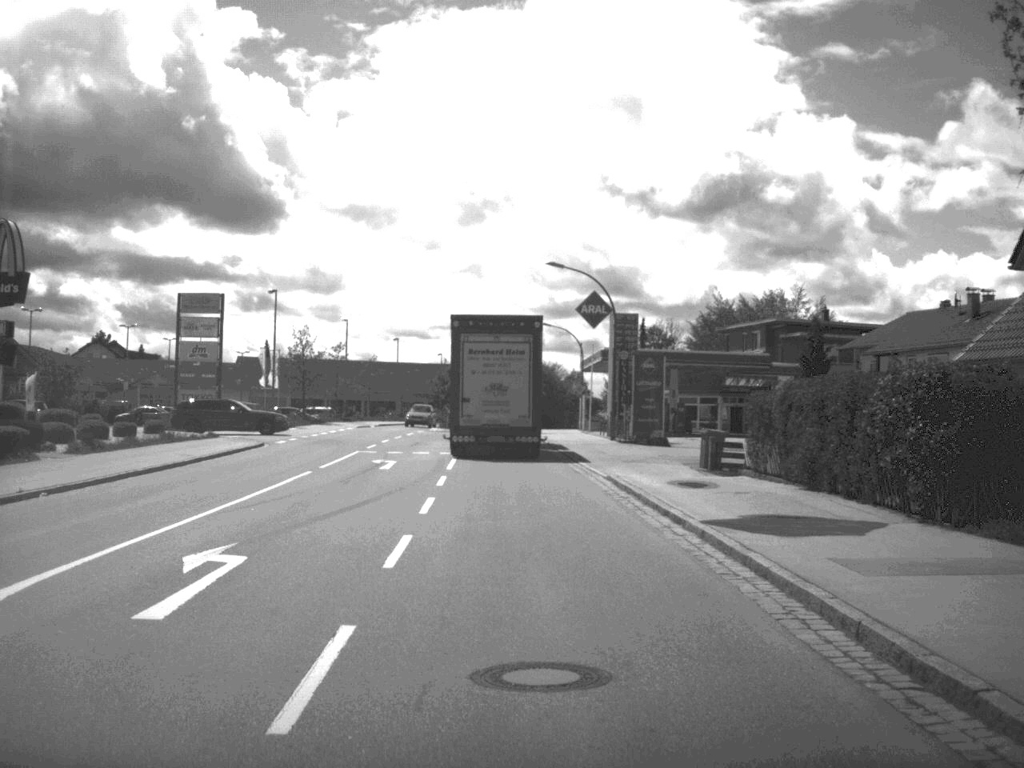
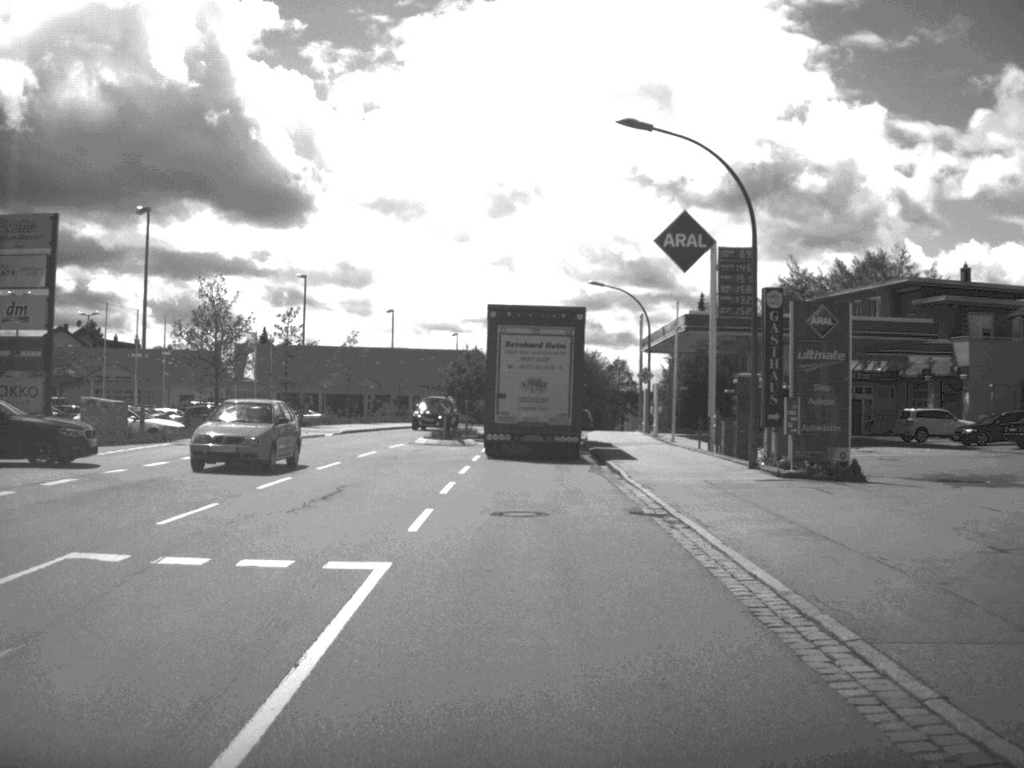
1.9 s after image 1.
(-0.4, +27.1) m; -2°
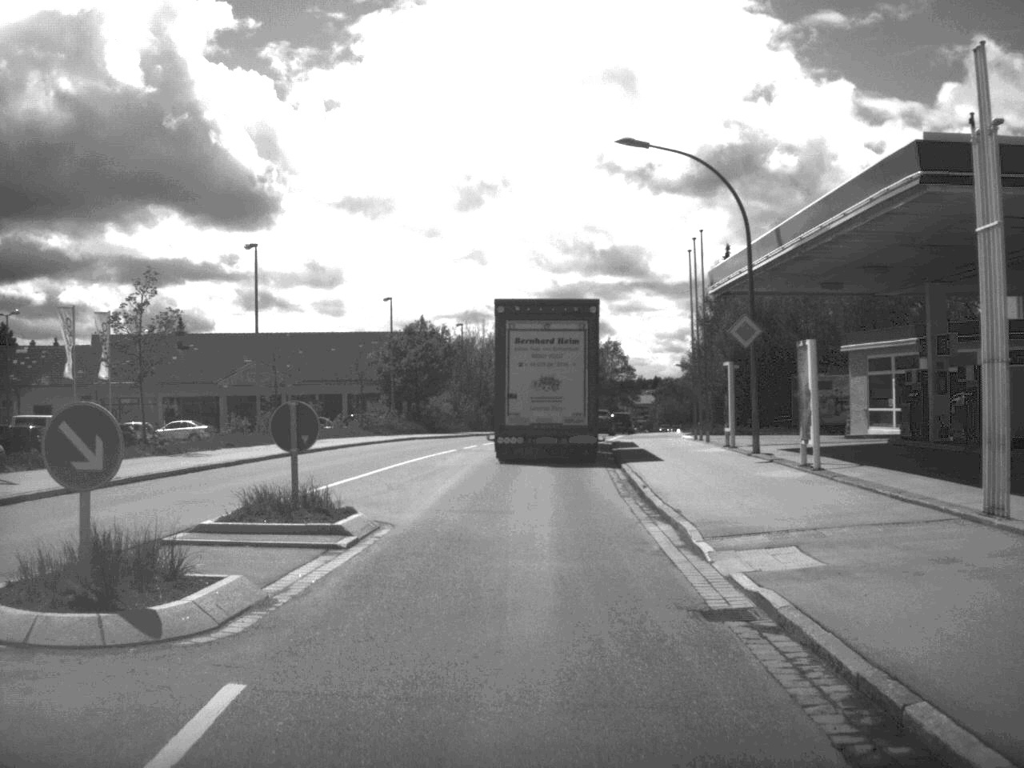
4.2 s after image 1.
(+0.1, +33.5) m; +1°
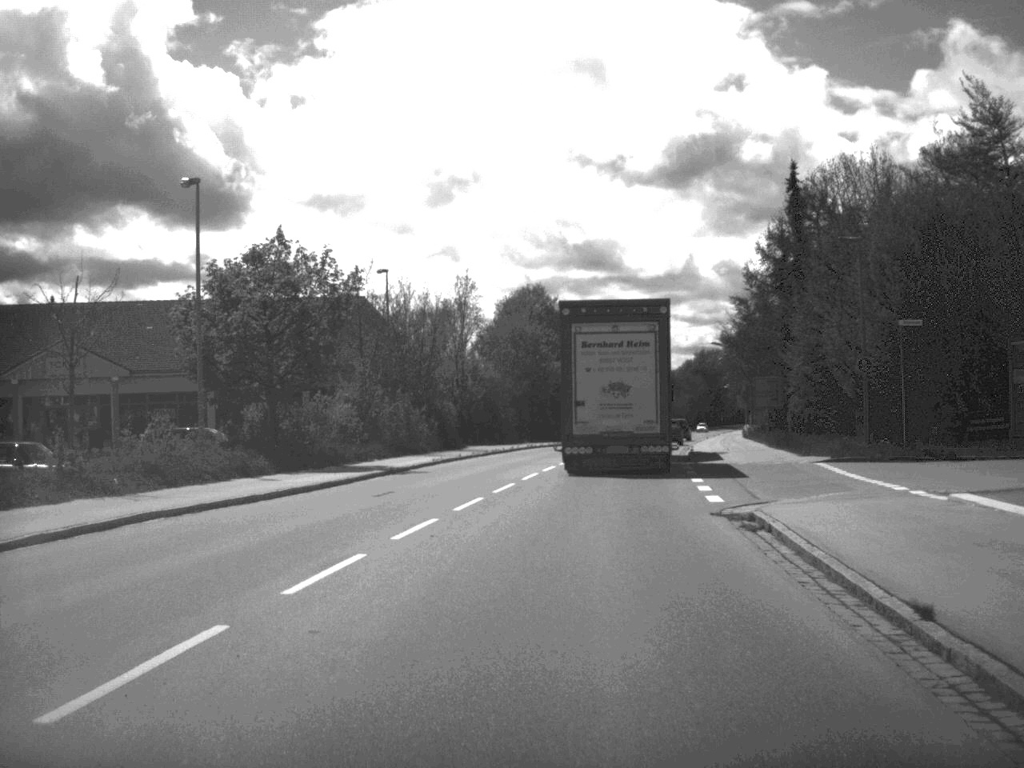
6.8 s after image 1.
(+0.1, +35.1) m; +1°
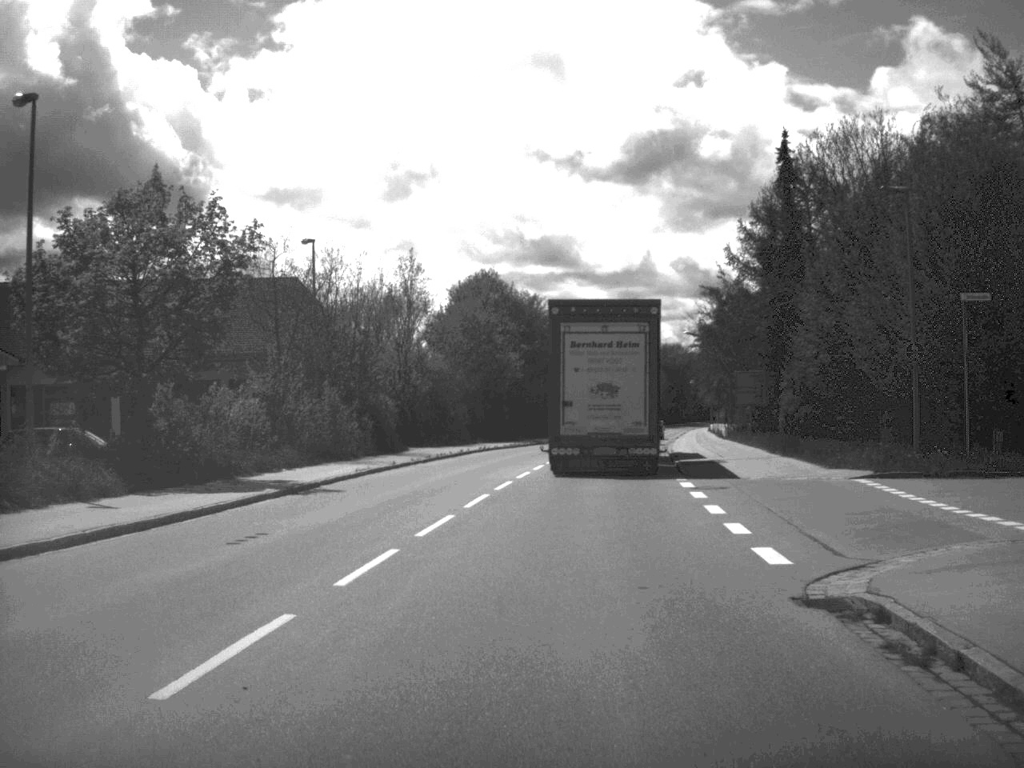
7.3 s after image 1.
(+0.1, +8.1) m; +2°
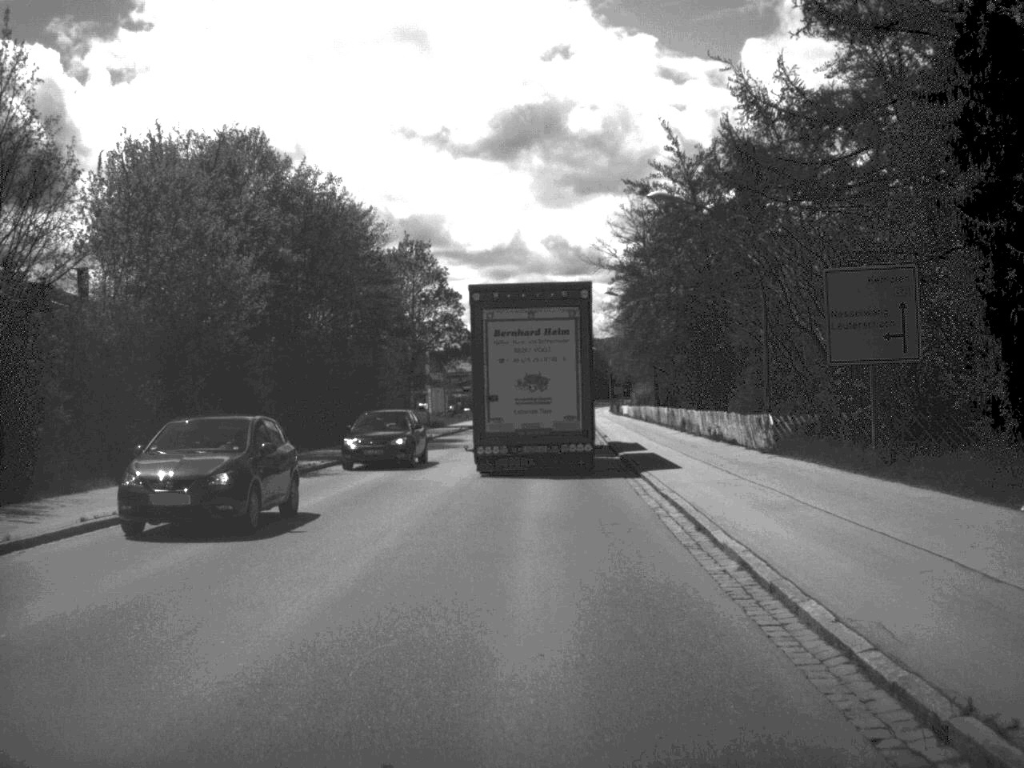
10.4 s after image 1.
(+2.8, +43.0) m; +5°
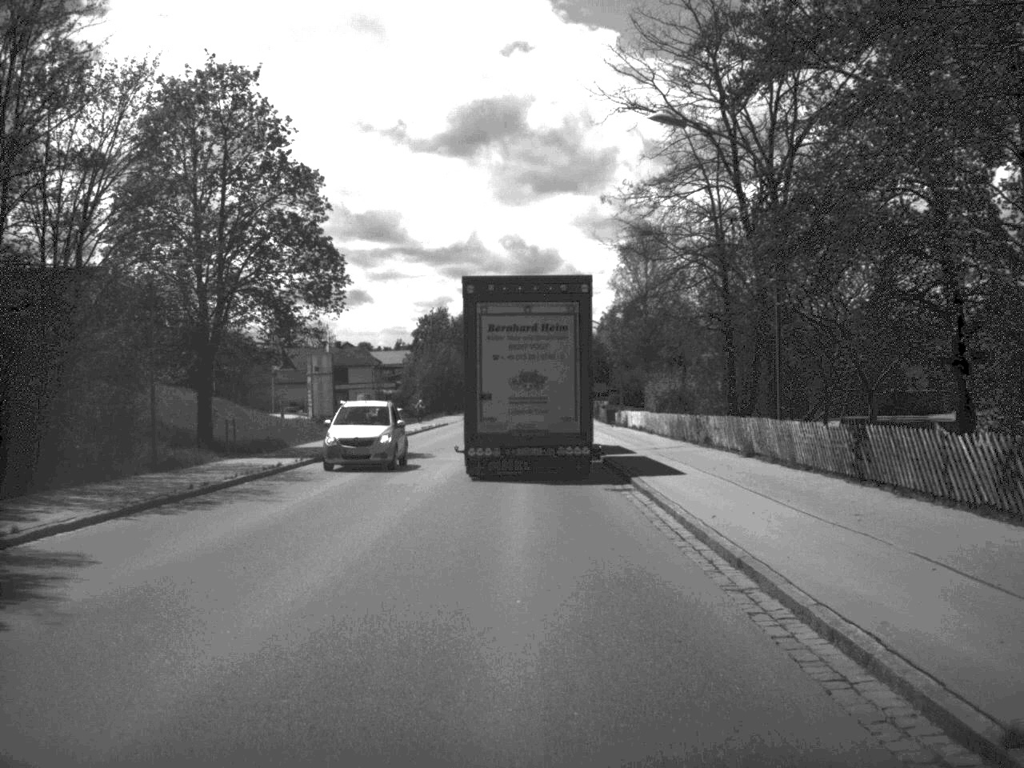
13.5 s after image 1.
(+0.7, +43.9) m; +2°
